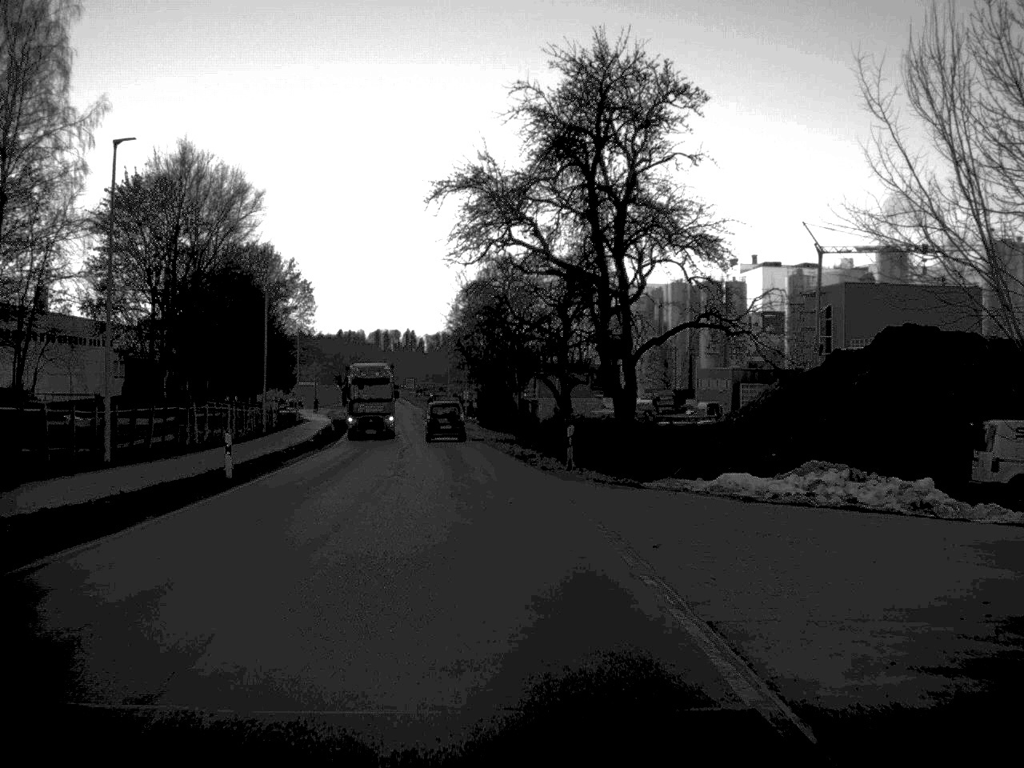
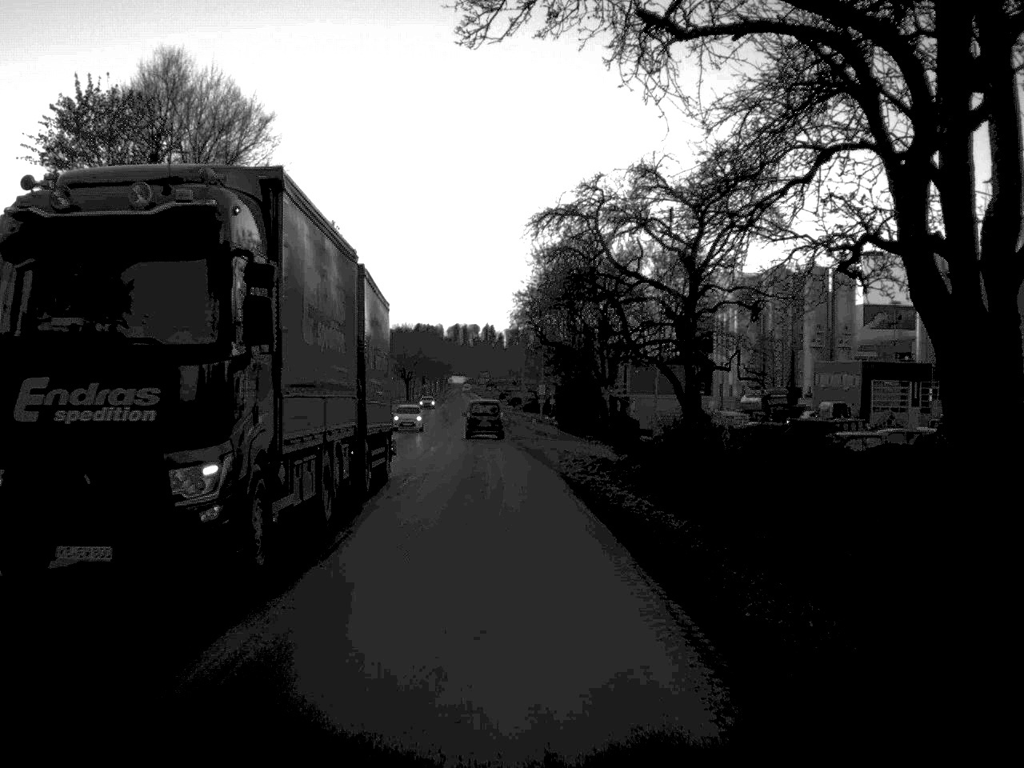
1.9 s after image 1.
(-0.7, +24.9) m; -4°
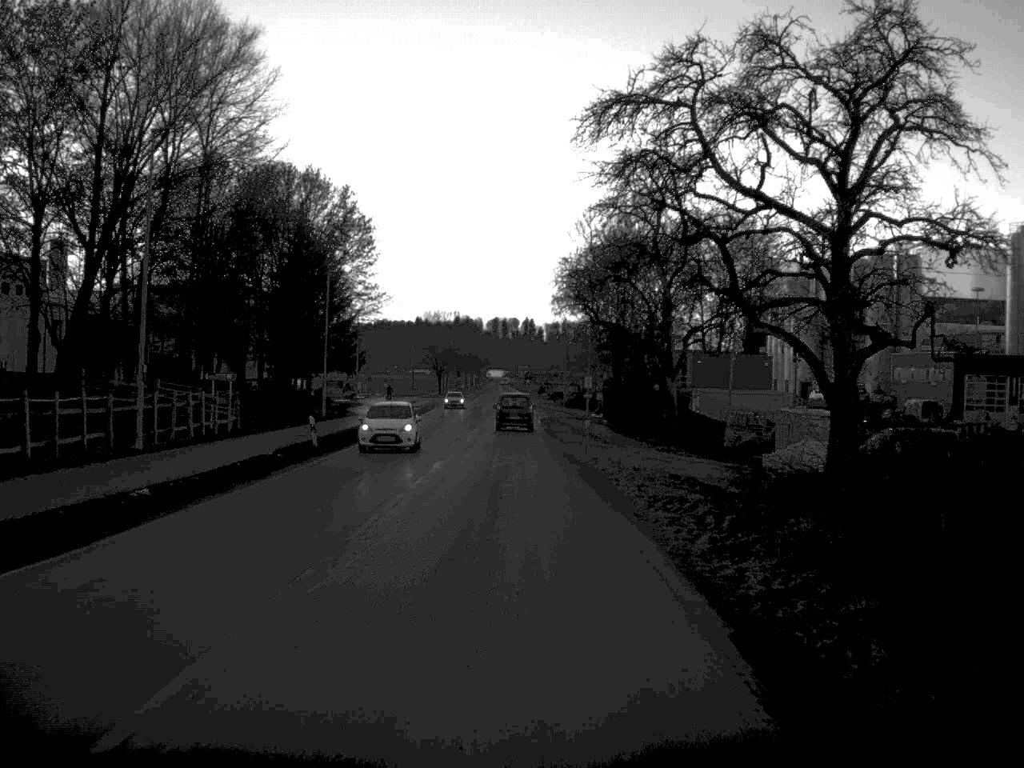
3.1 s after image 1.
(-0.3, +15.9) m; -2°
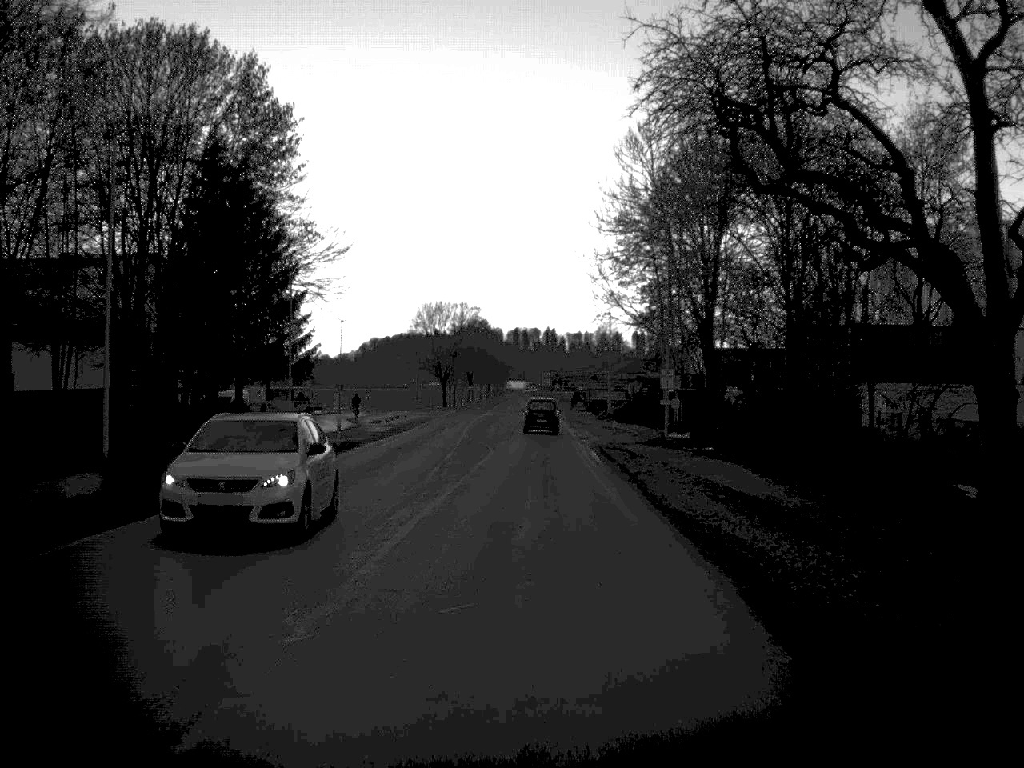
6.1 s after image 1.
(-0.6, +41.4) m; -1°
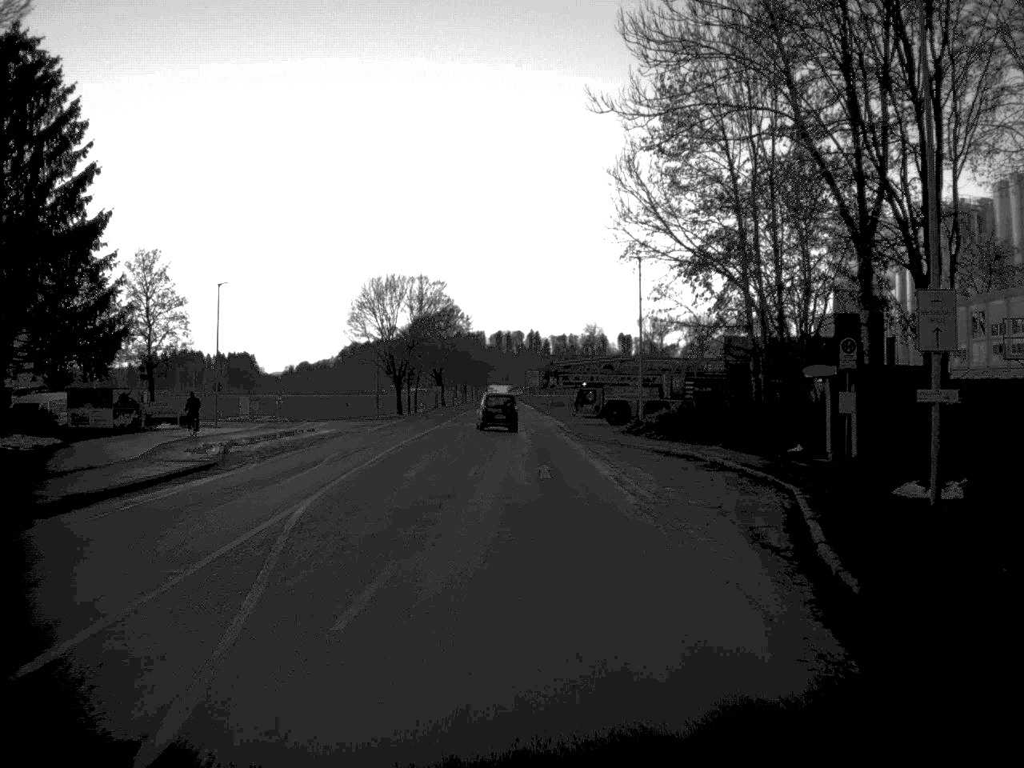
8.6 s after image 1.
(+0.3, +40.0) m; +1°
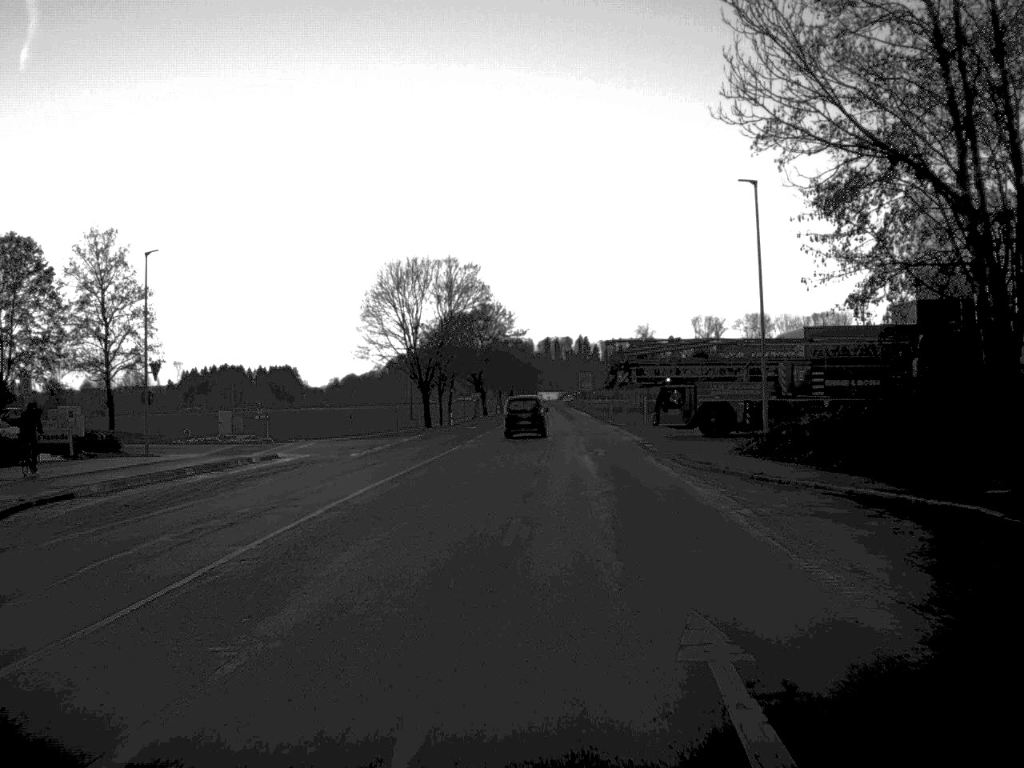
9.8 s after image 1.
(-0.4, +21.9) m; -2°
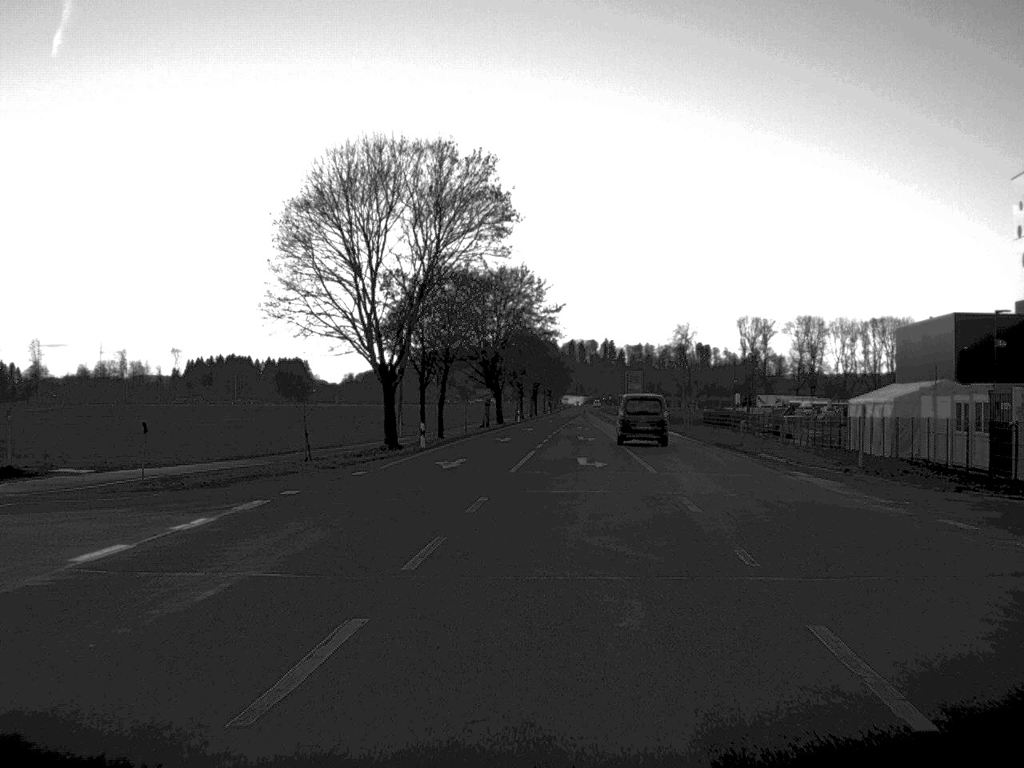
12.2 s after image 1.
(-0.8, +45.1) m; -1°
